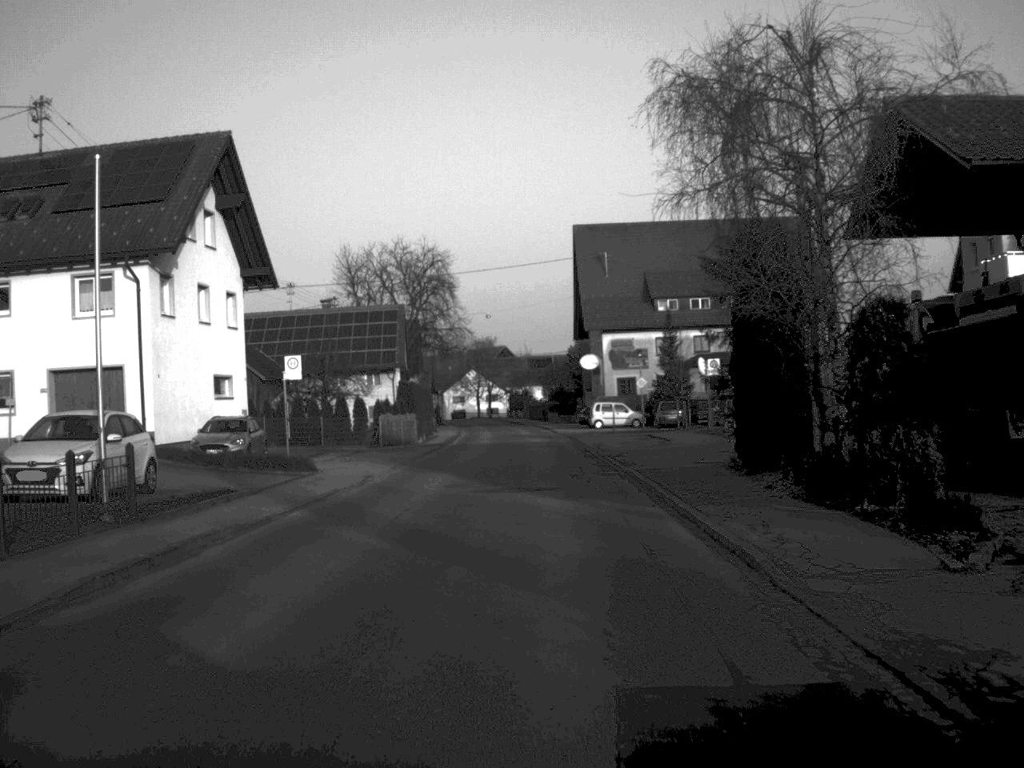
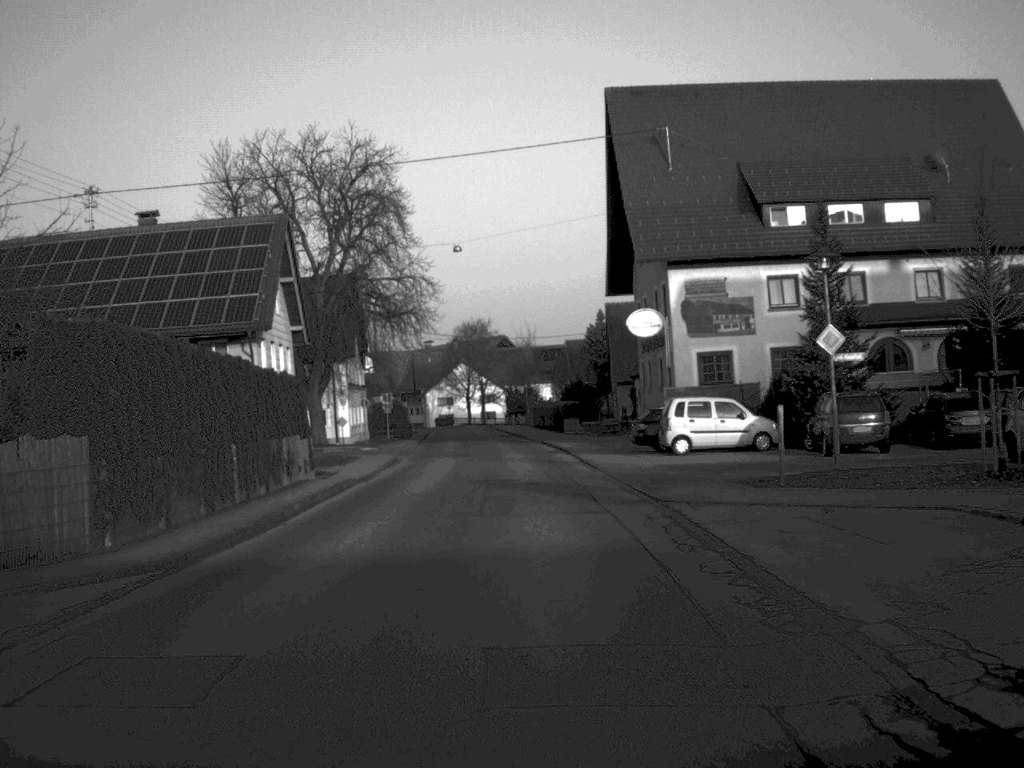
(+0.2, +42.9) m; 0°
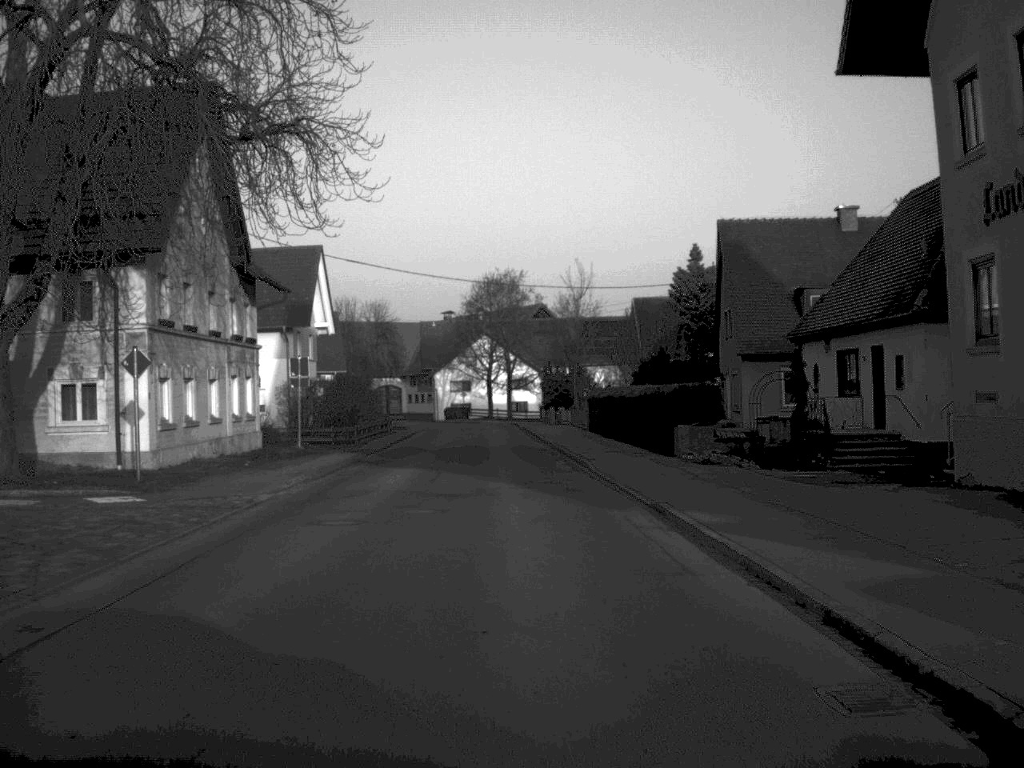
(-0.5, +41.4) m; -2°
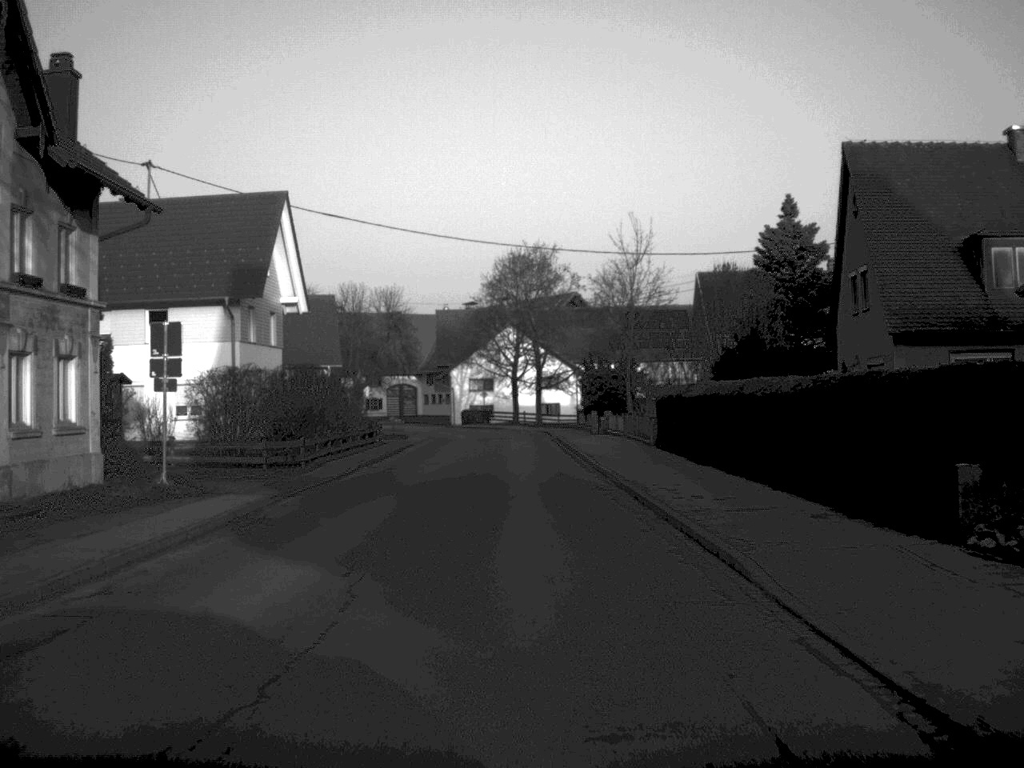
(-0.2, +17.9) m; -1°
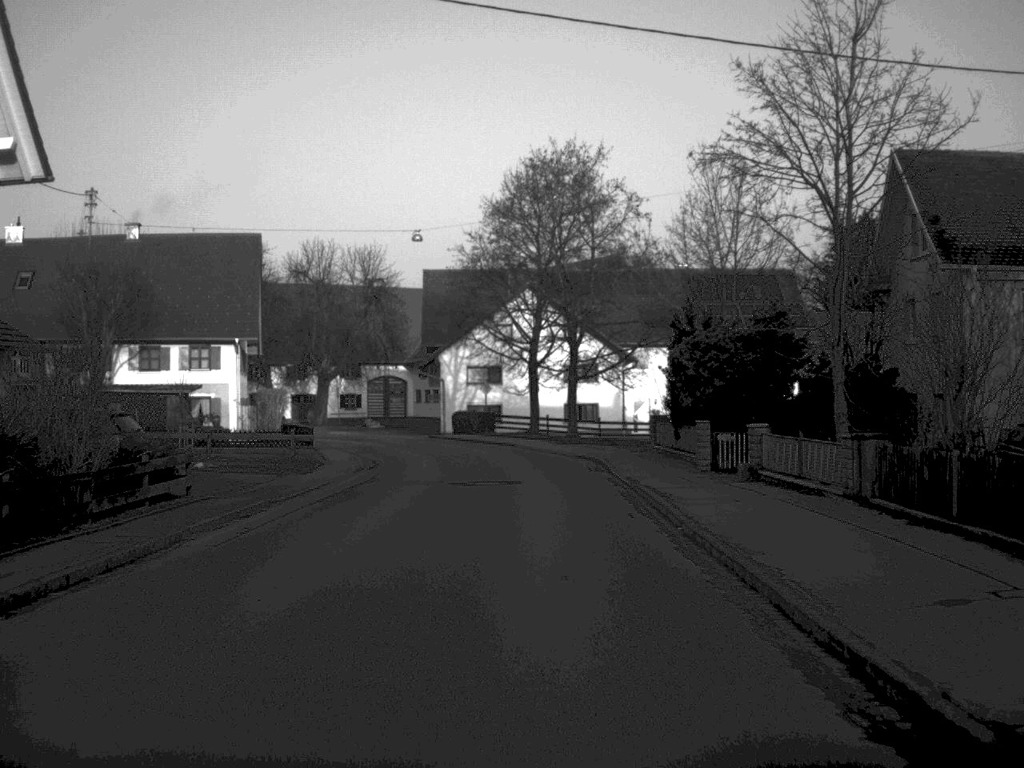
(-0.3, +32.2) m; -1°
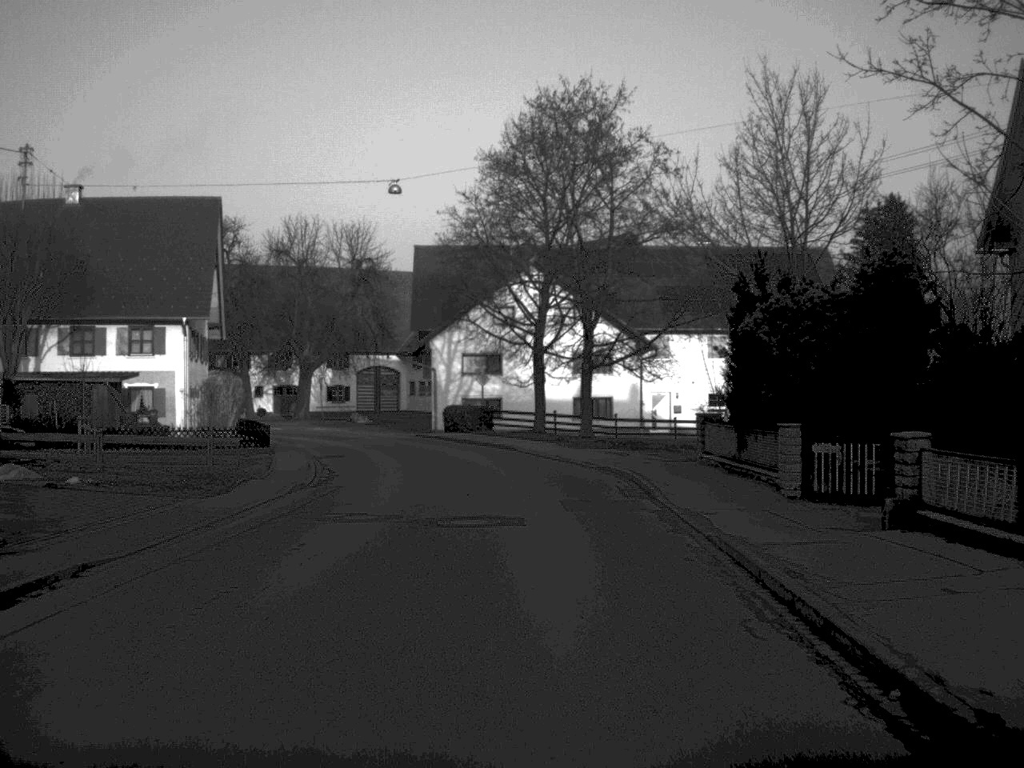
(0.0, +9.0) m; 0°
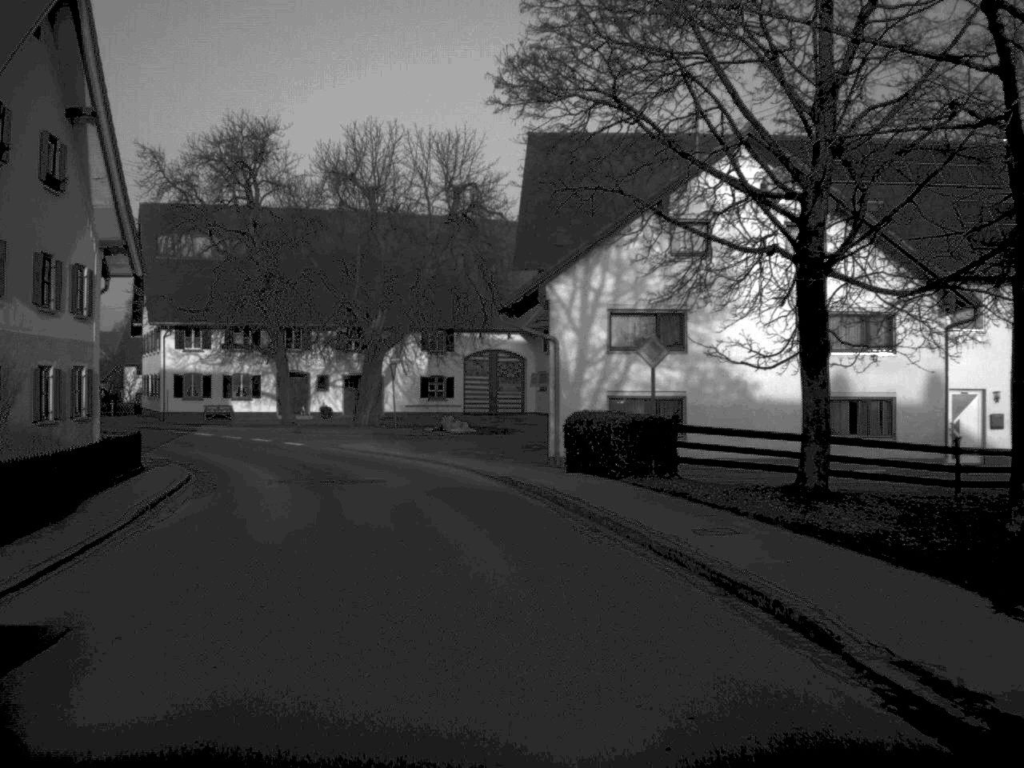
(-1.1, +29.6) m; -7°
